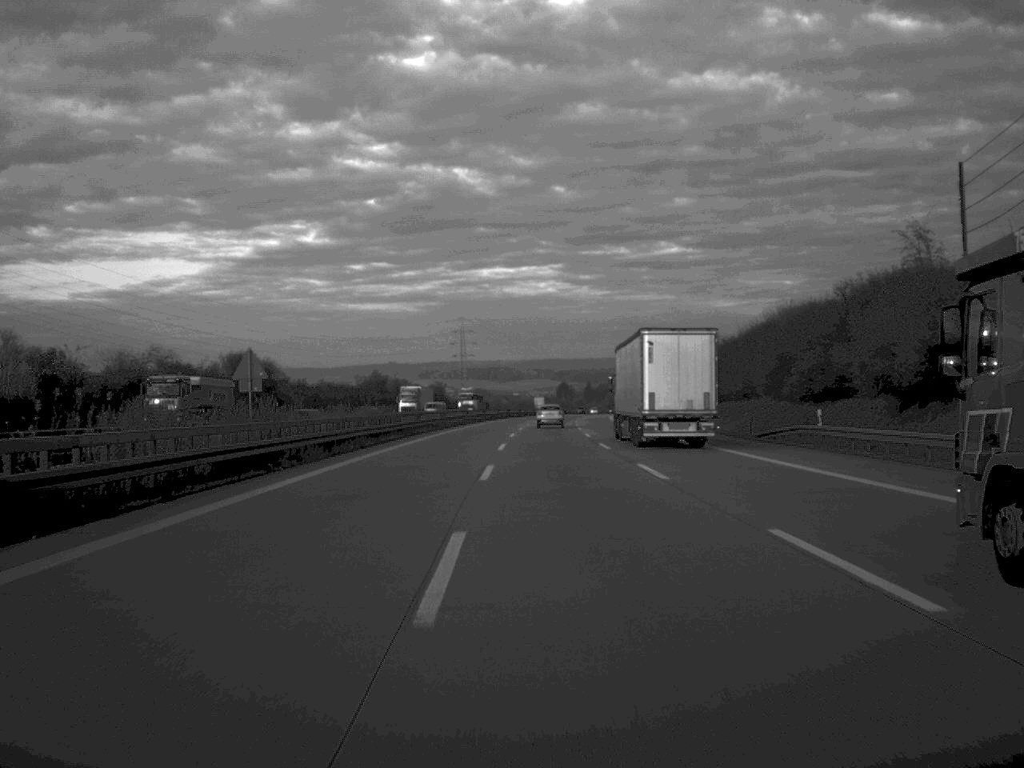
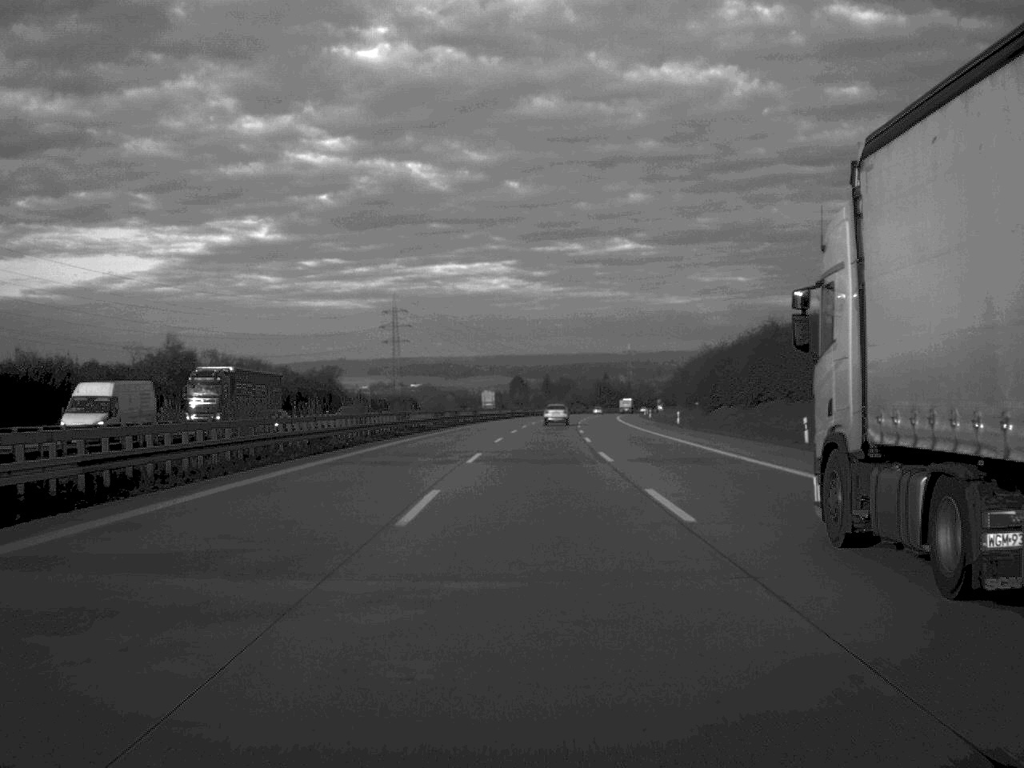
(+1.7, +97.9) m; +2°
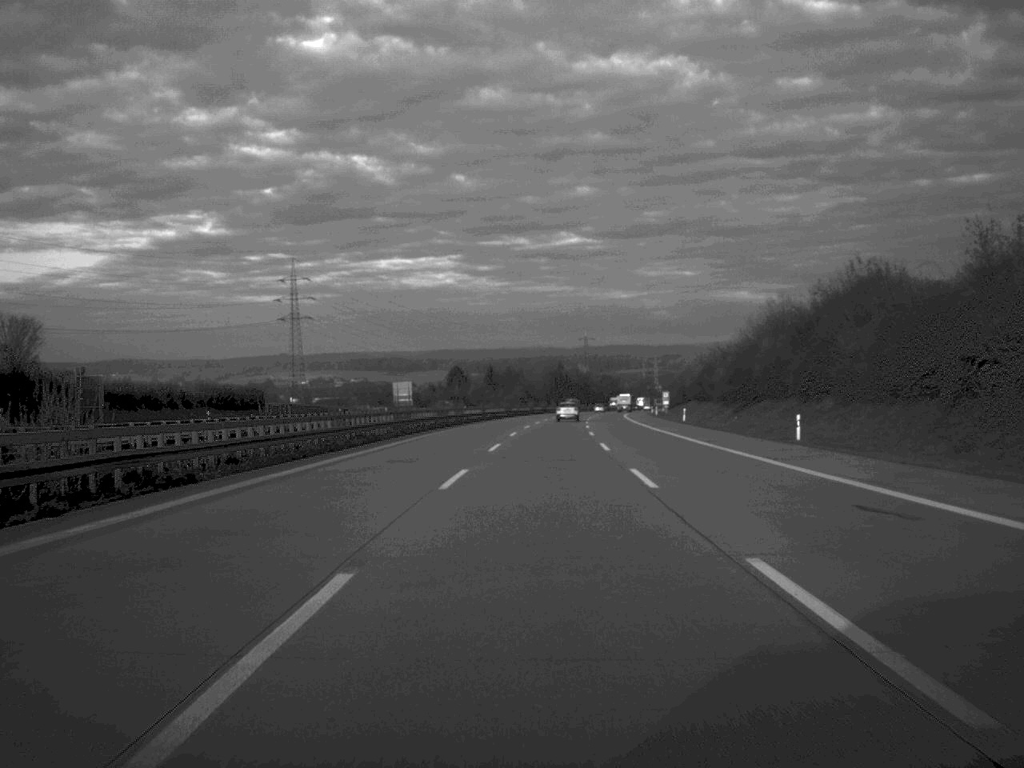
(+1.9, +97.6) m; +2°
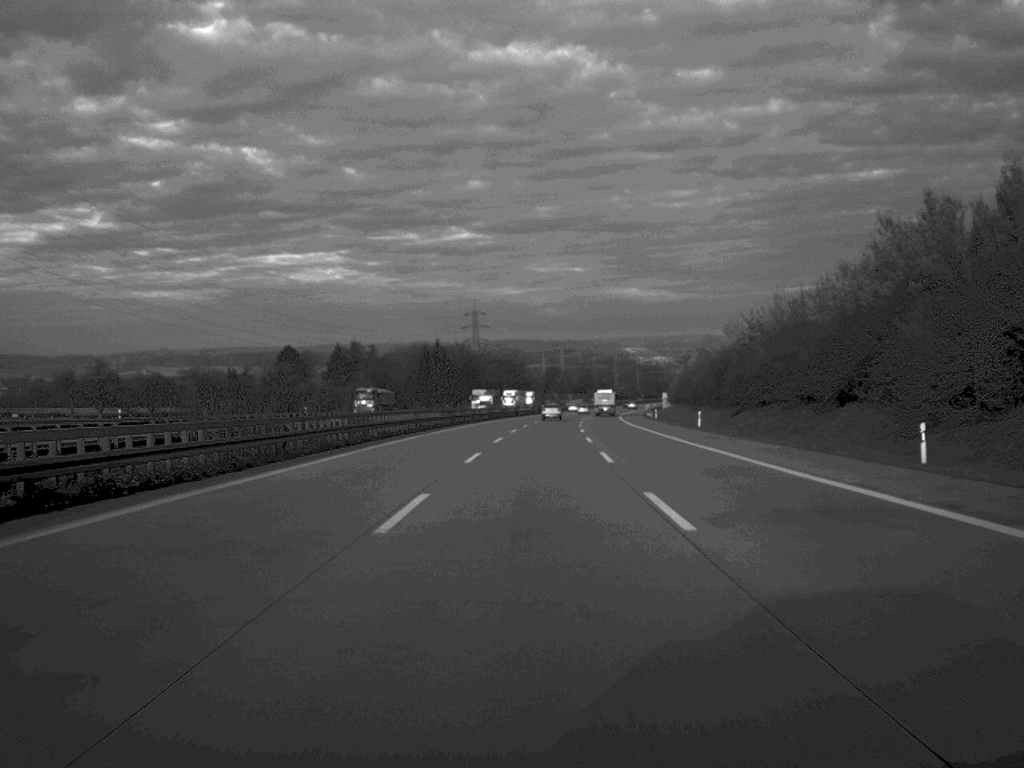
(+7.3, +166.1) m; +5°
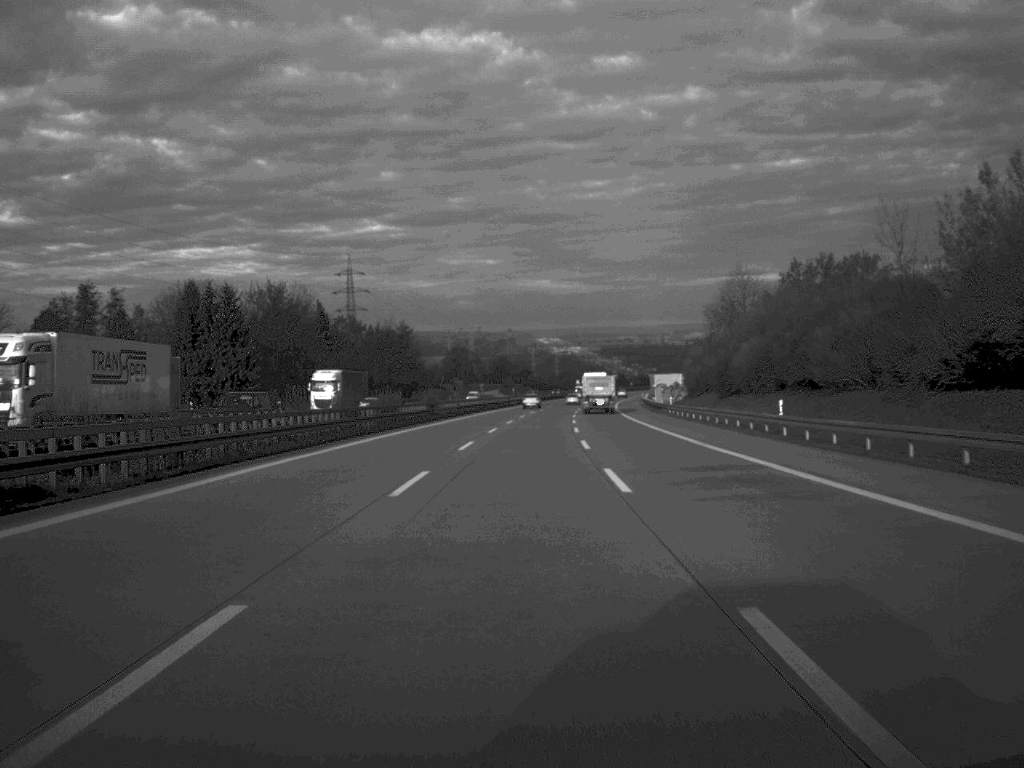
(+4.7, +134.7) m; +4°
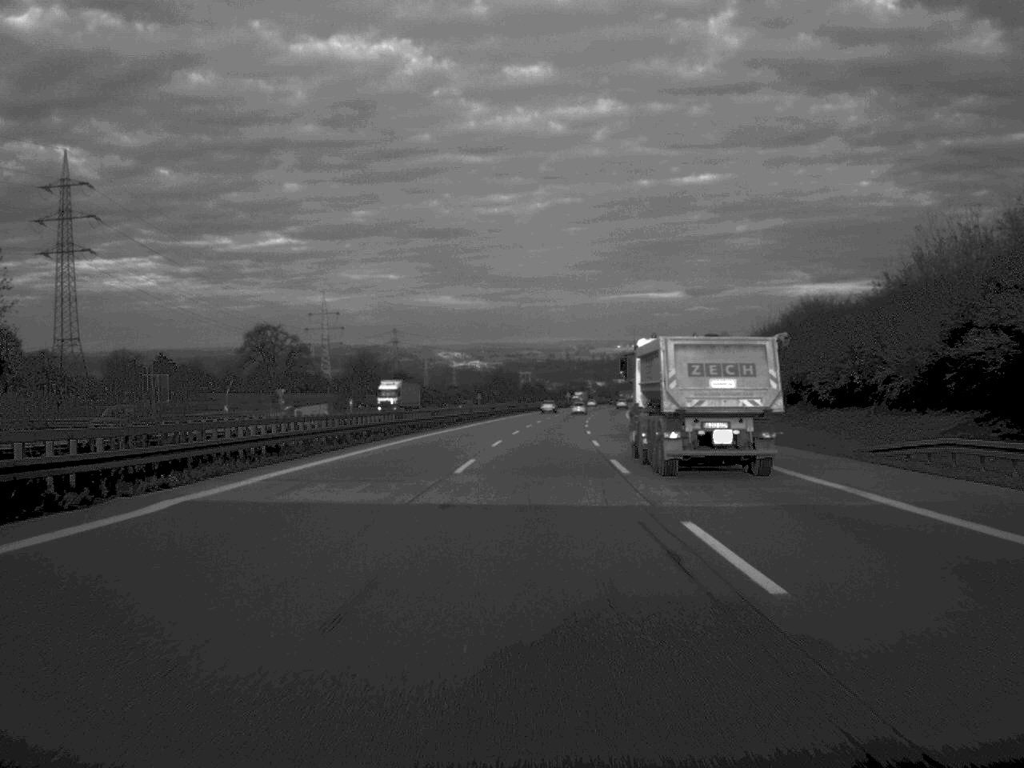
(+6.2, +166.3) m; +4°
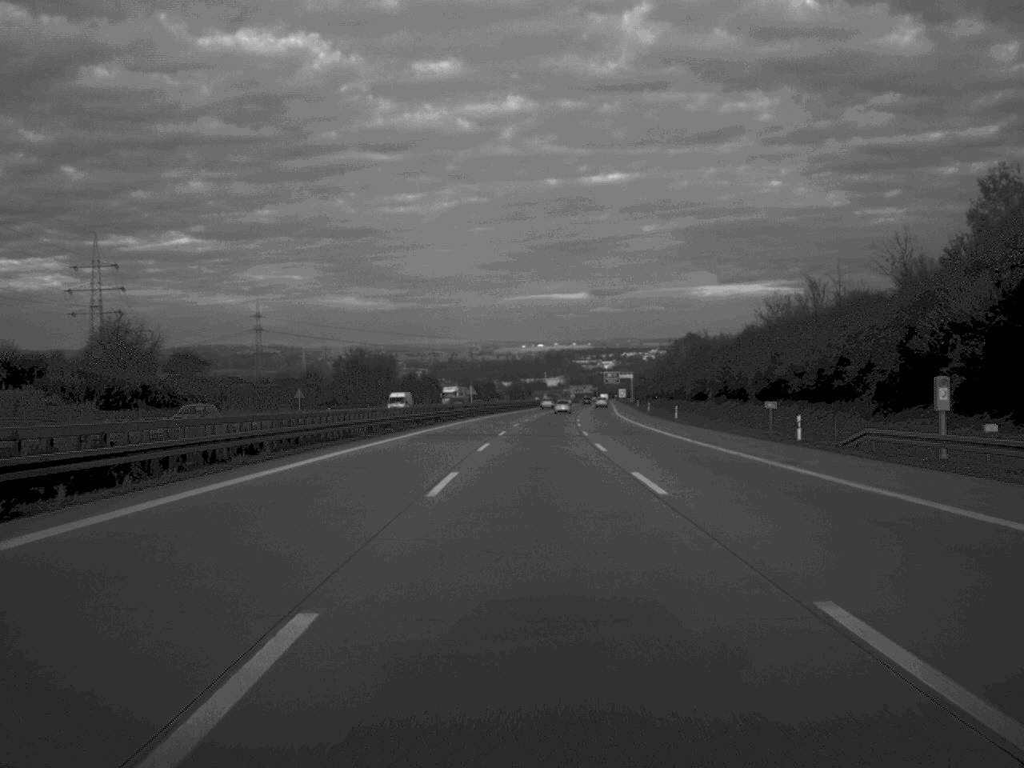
(+4.5, +129.8) m; +4°
